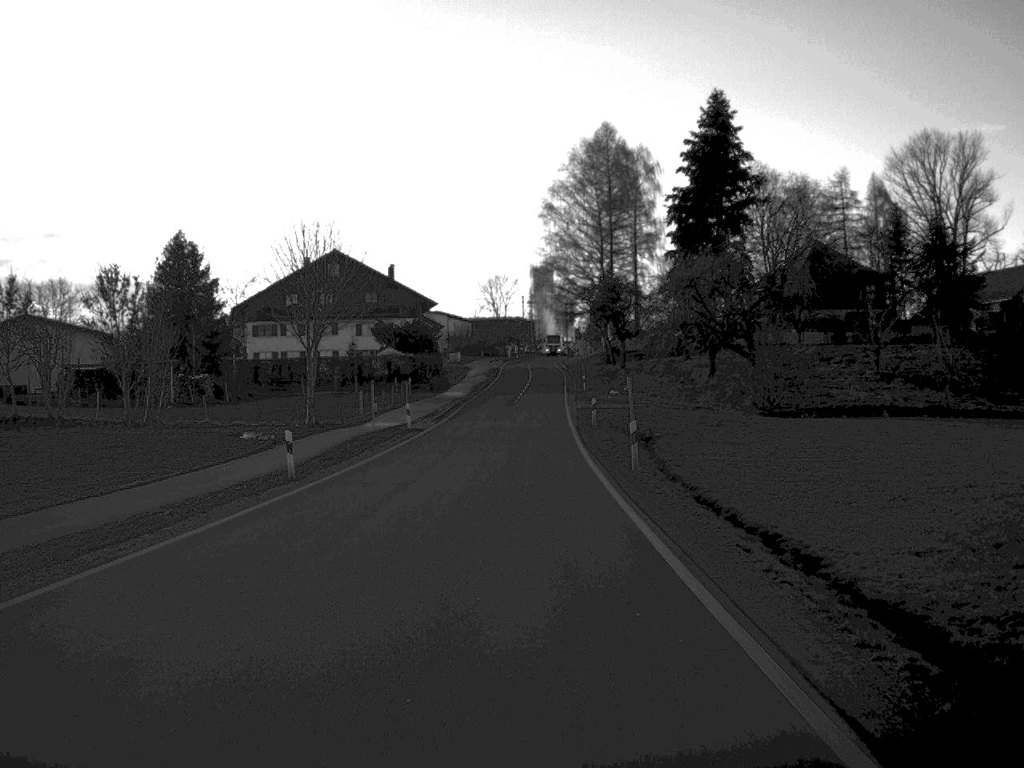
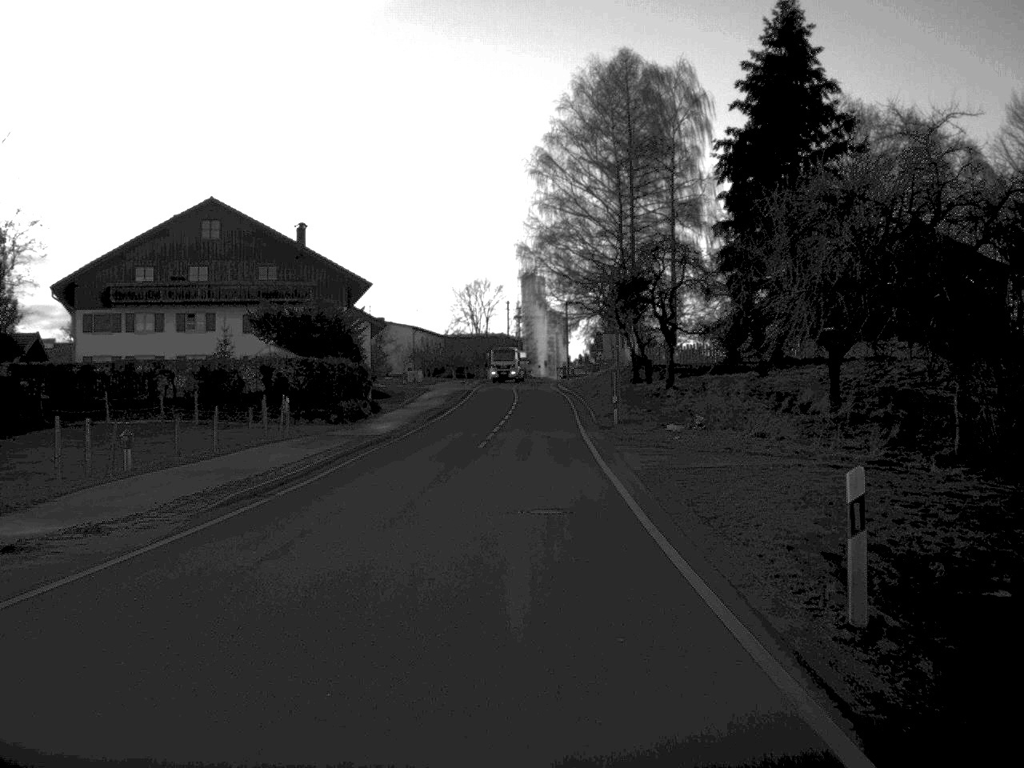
(+0.2, +40.4) m; +1°
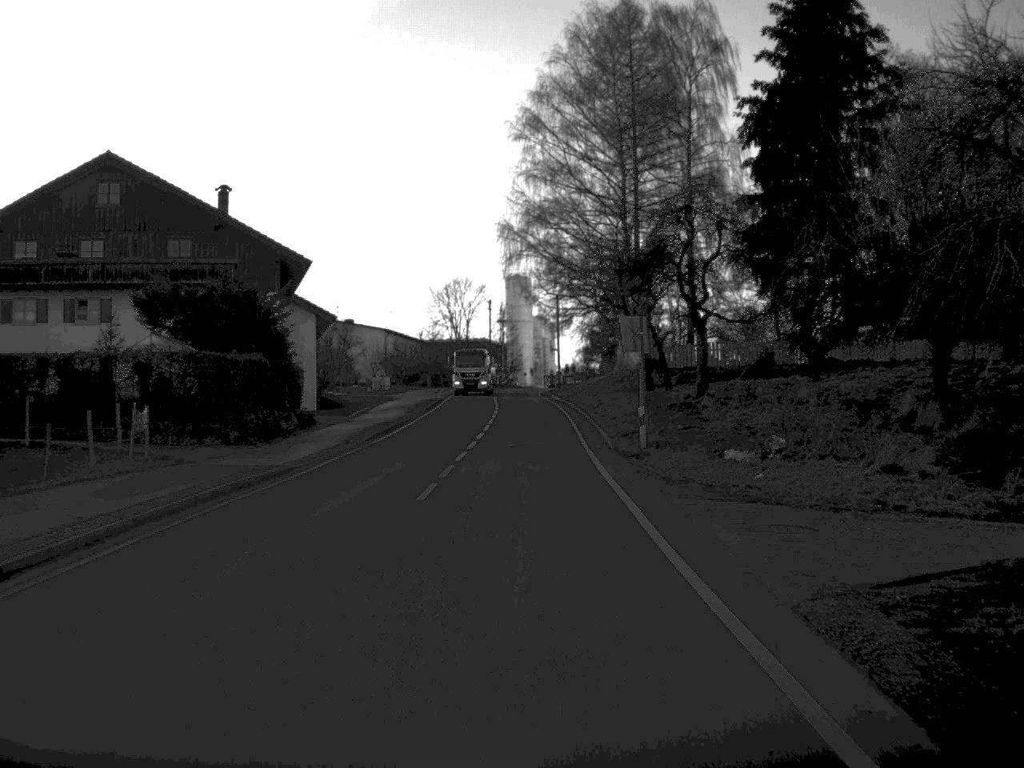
(+0.1, +15.8) m; +1°
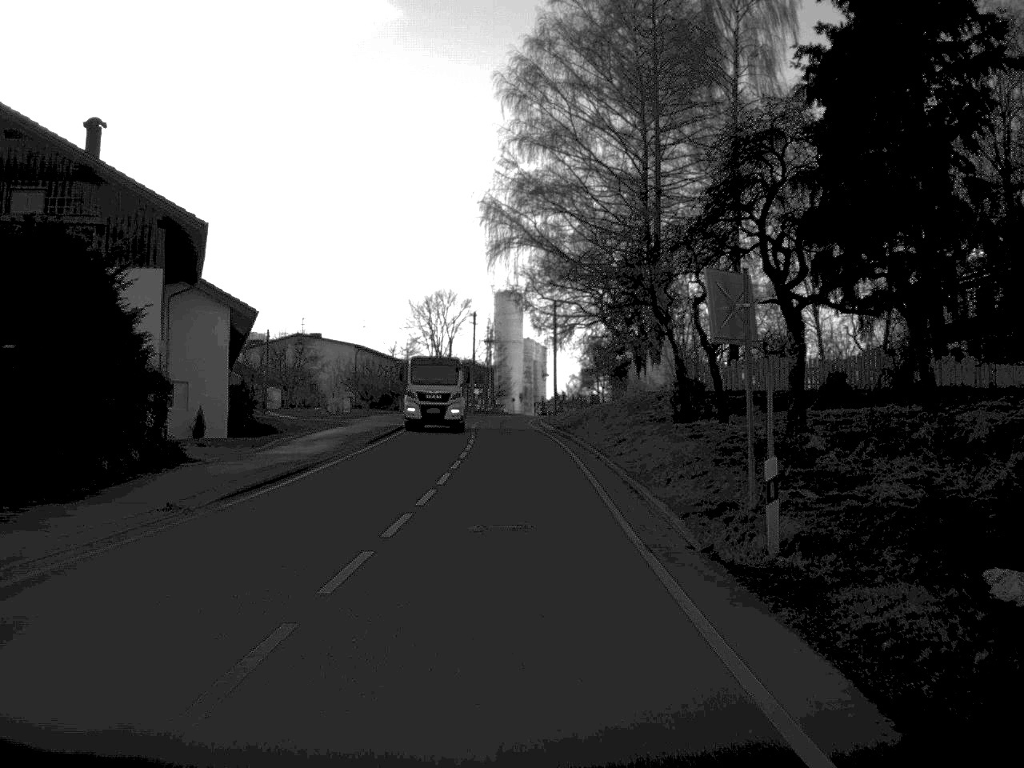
(+0.1, +17.2) m; 0°
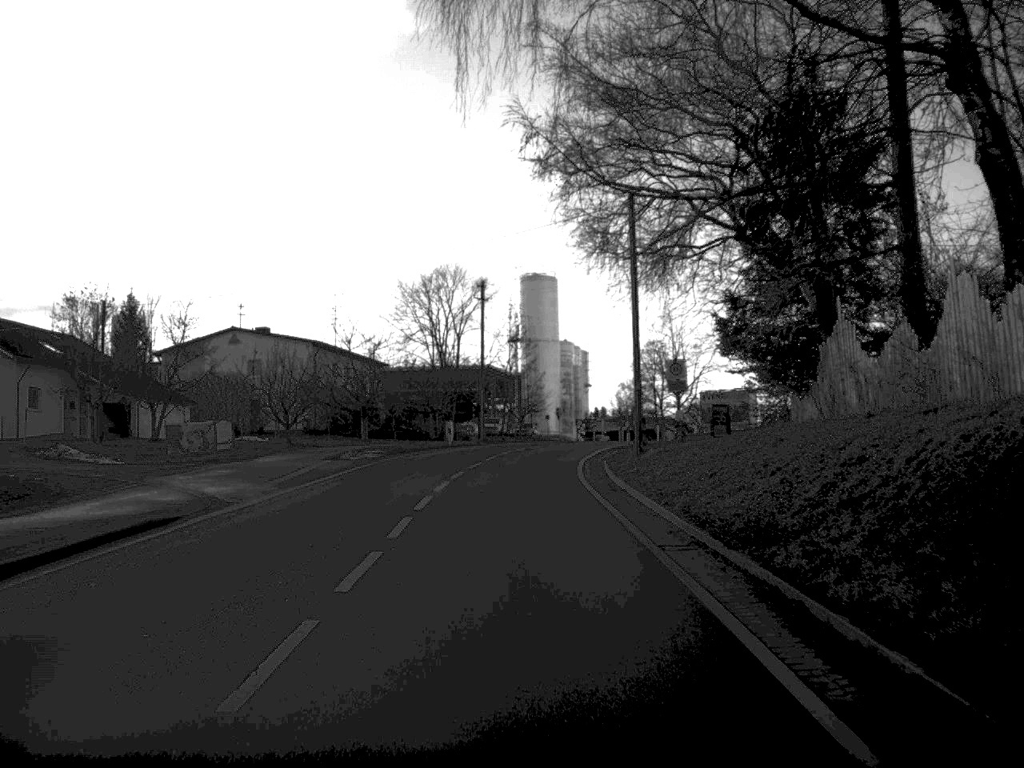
(-0.2, +40.3) m; -2°
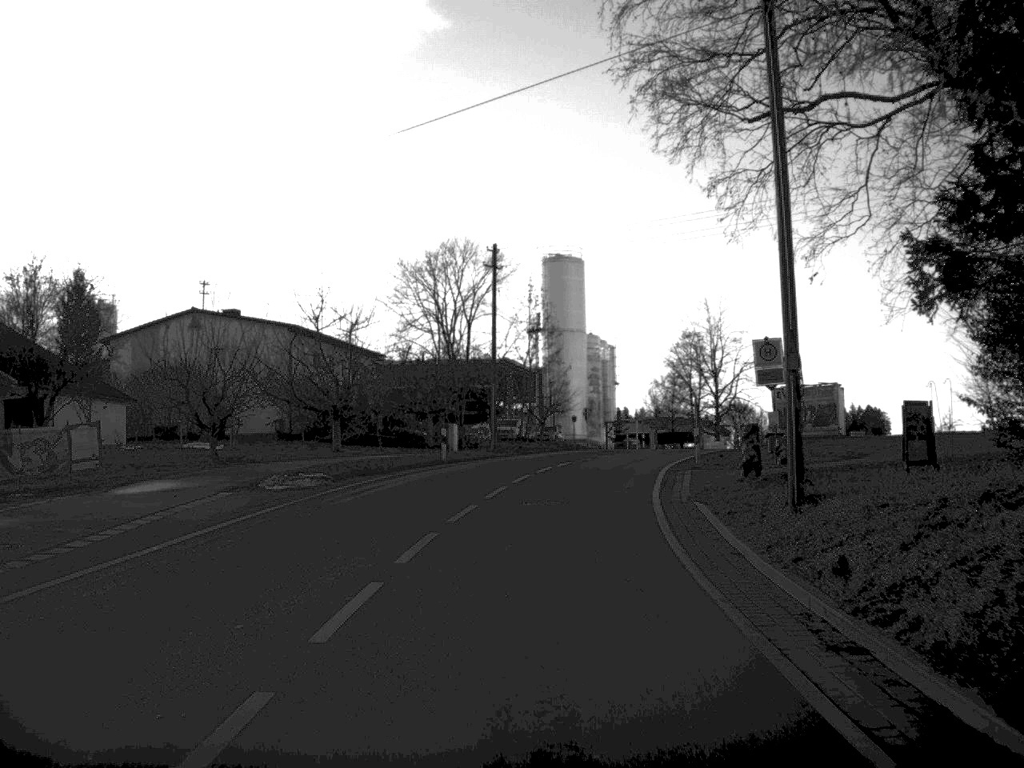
(-0.2, +15.9) m; -1°
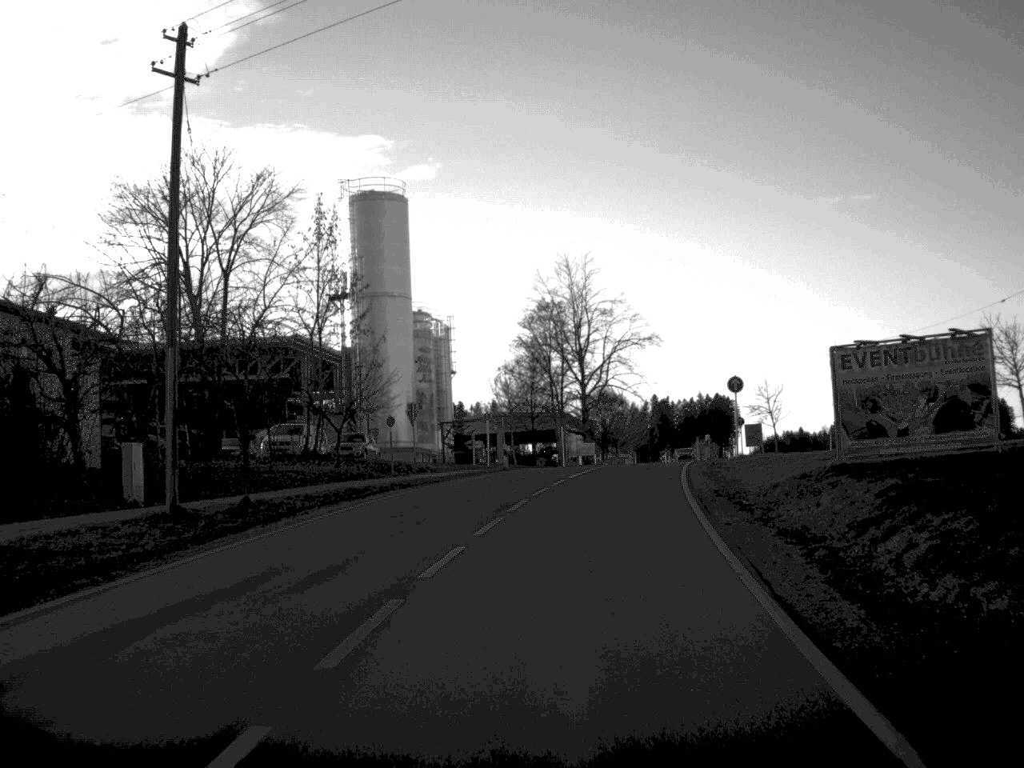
(+1.6, +31.8) m; +7°
